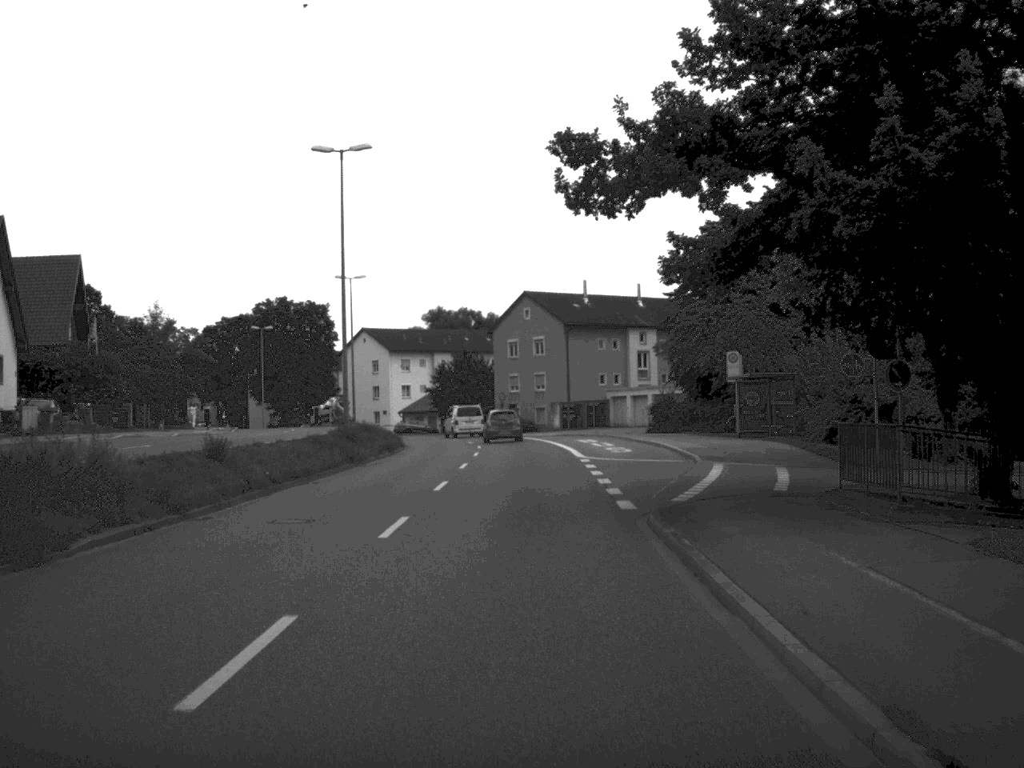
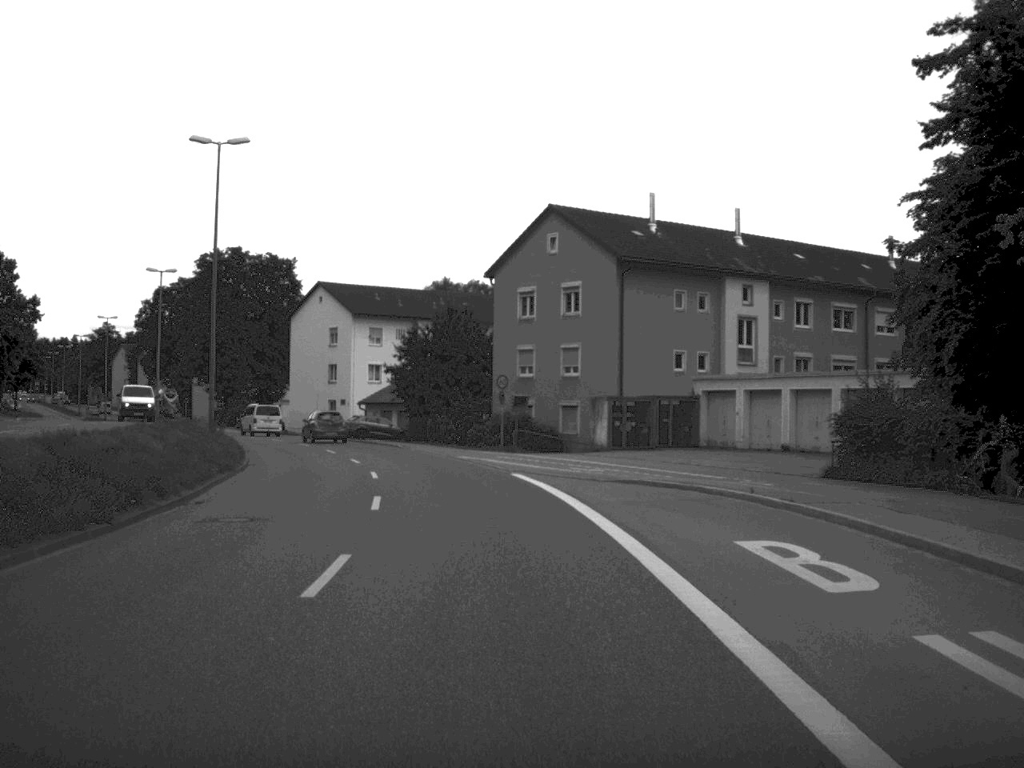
(0.0, +40.5) m; -1°
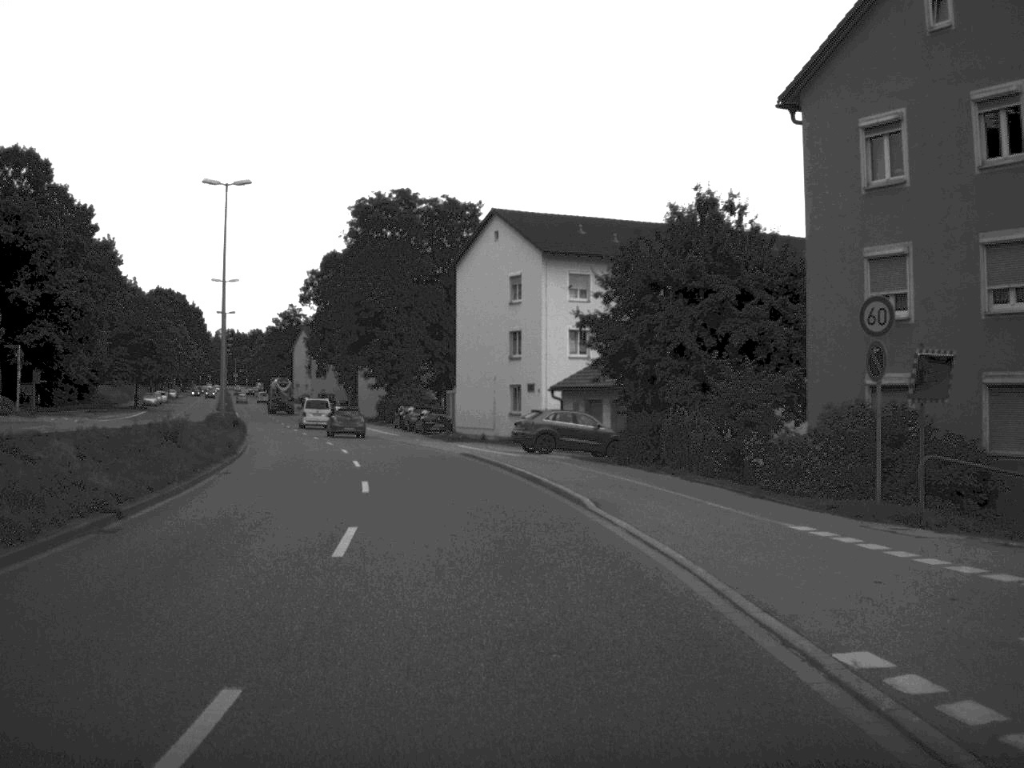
(-2.4, +32.9) m; -11°
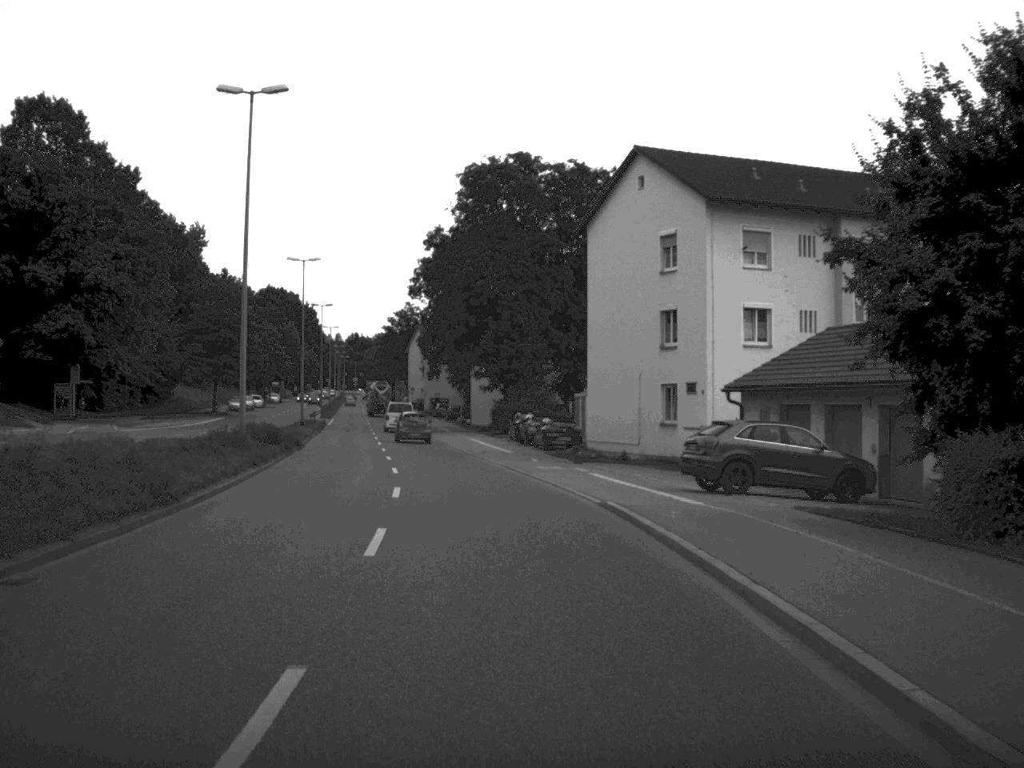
(-0.9, +17.2) m; -6°
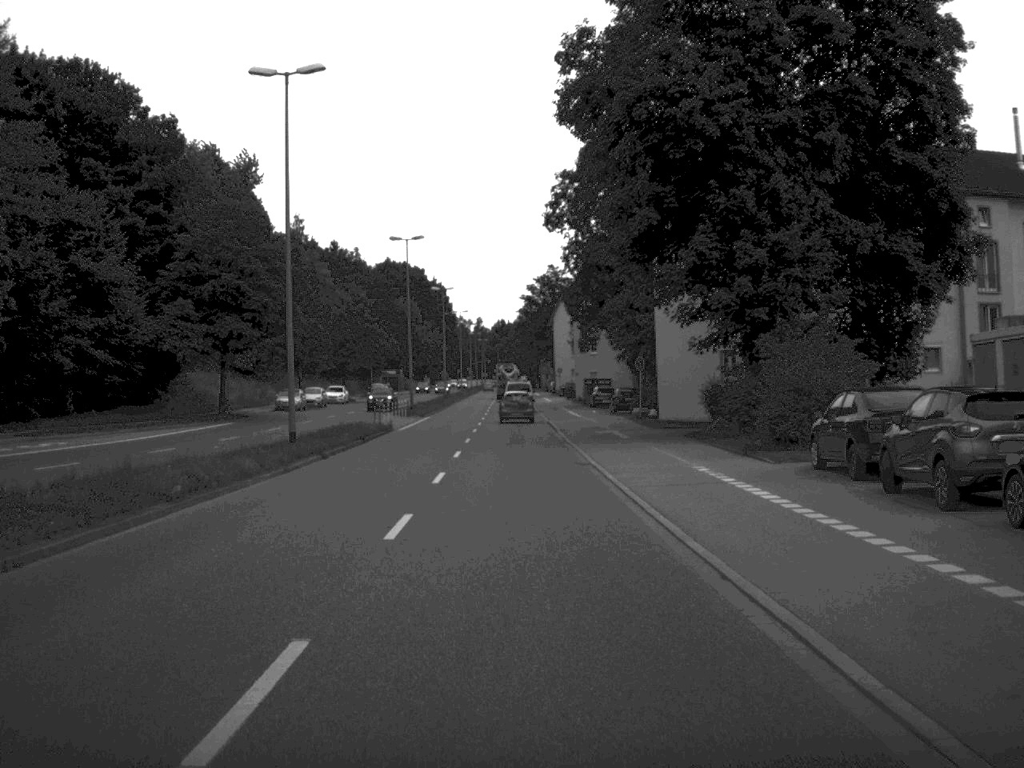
(-3.2, +43.5) m; -7°
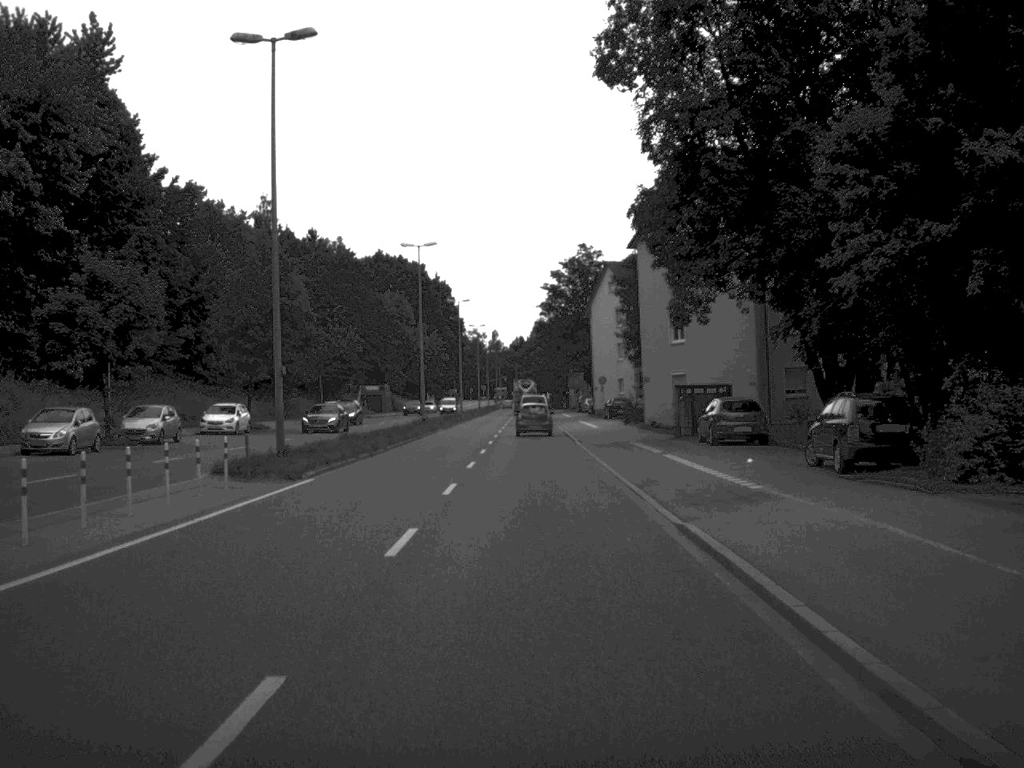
(-0.6, +45.4) m; -1°
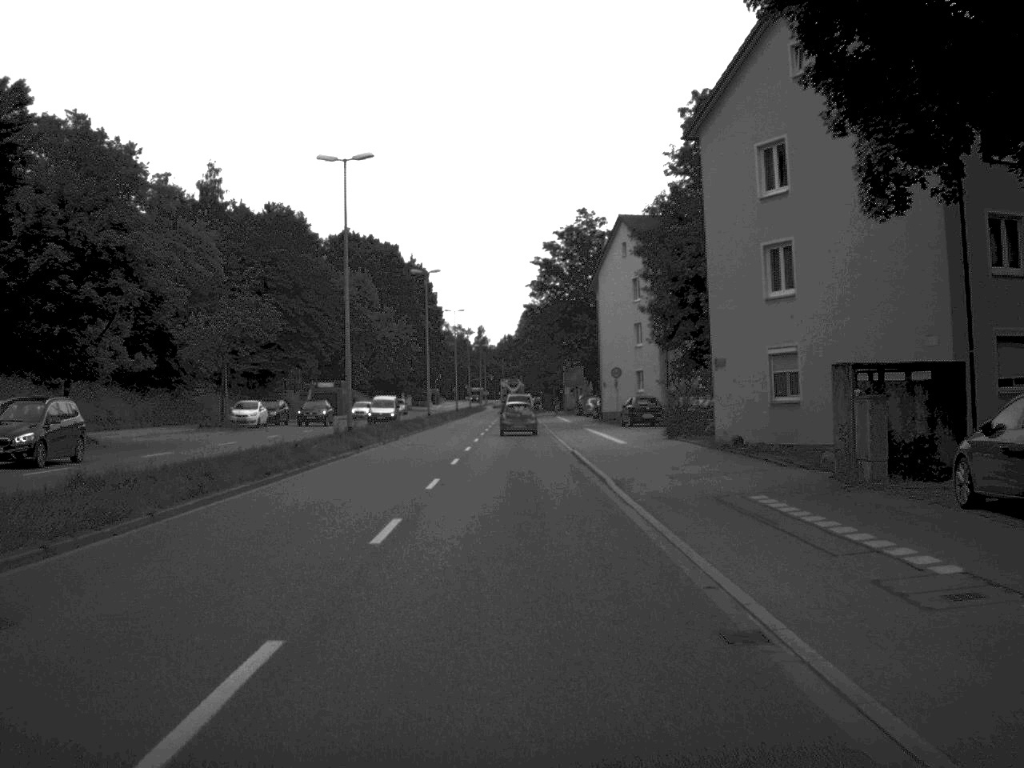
(+0.1, +25.6) m; 0°
